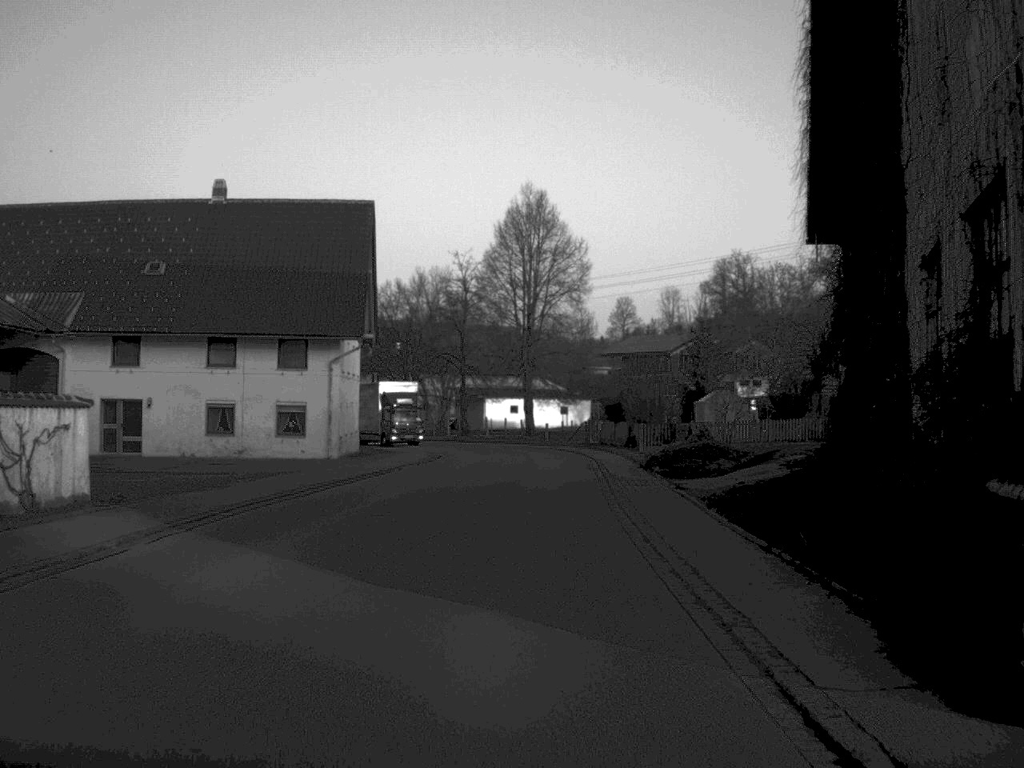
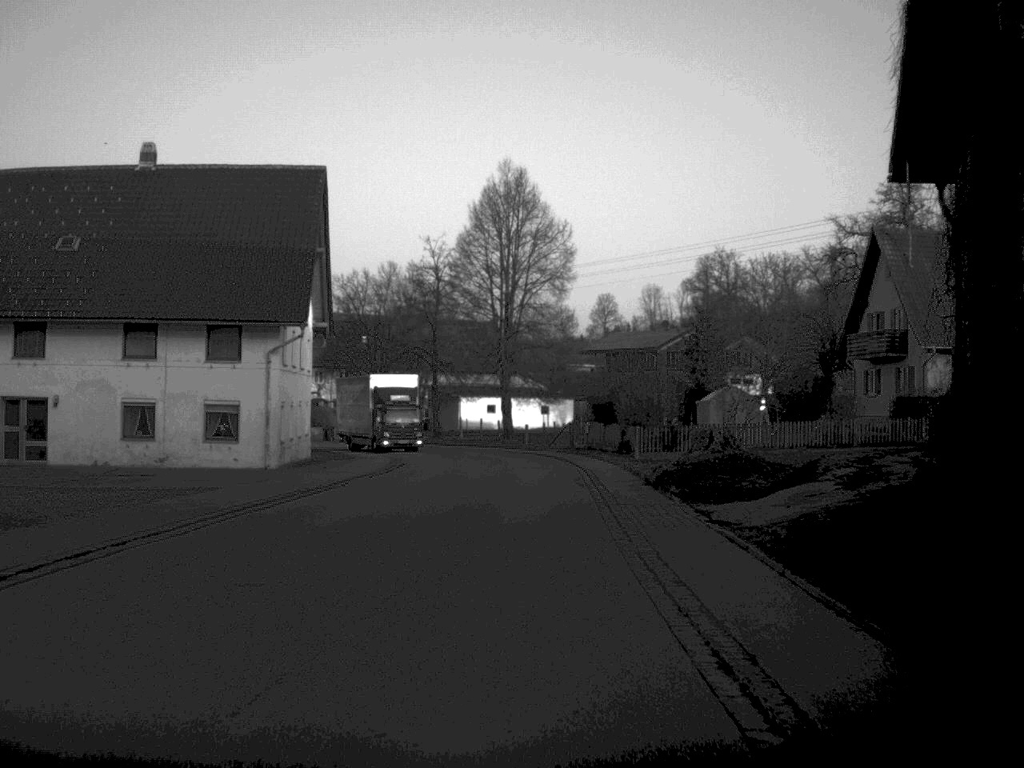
(+0.1, +7.2) m; +1°
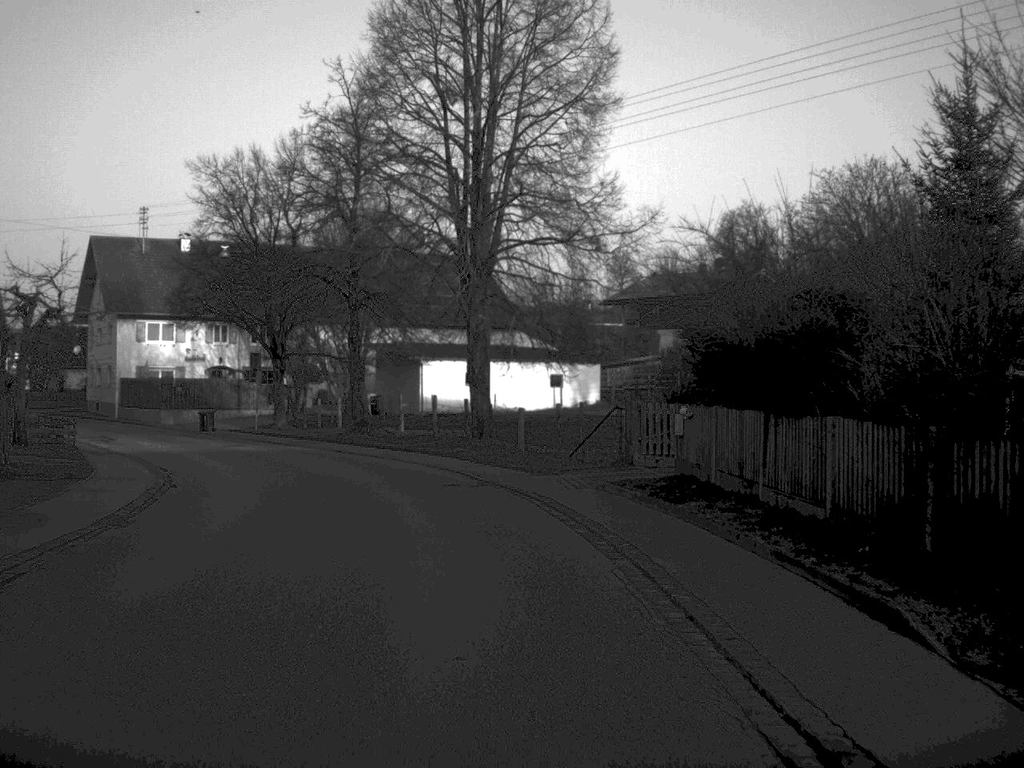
(+0.4, +35.6) m; -1°
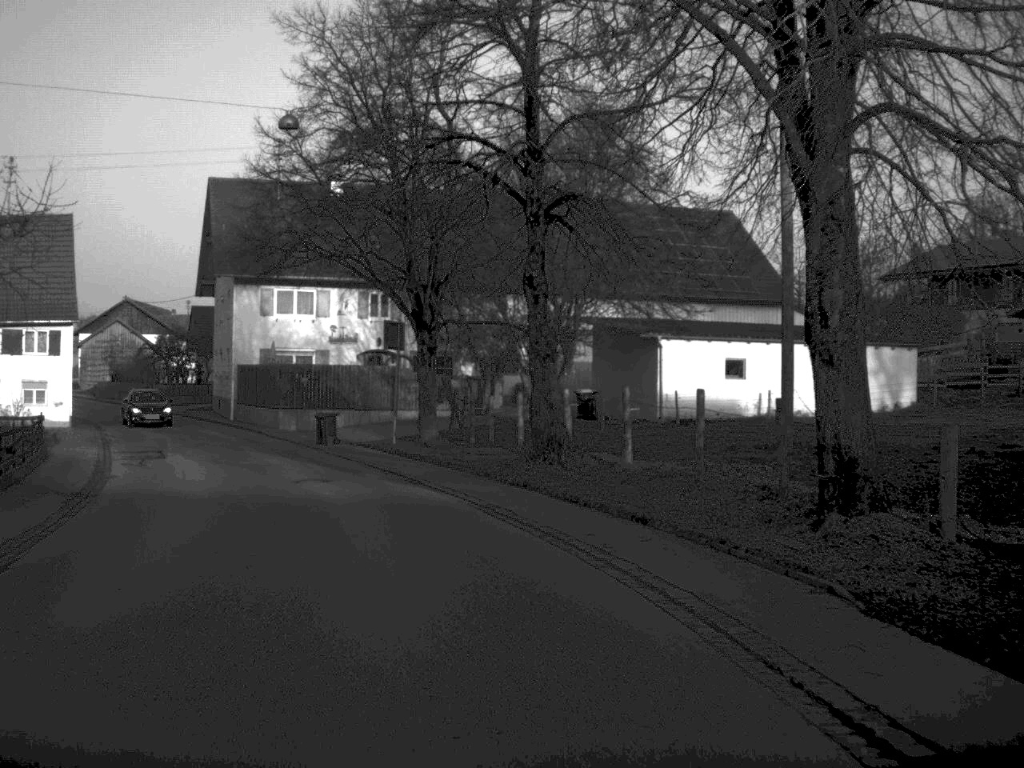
(-1.7, +20.5) m; -10°
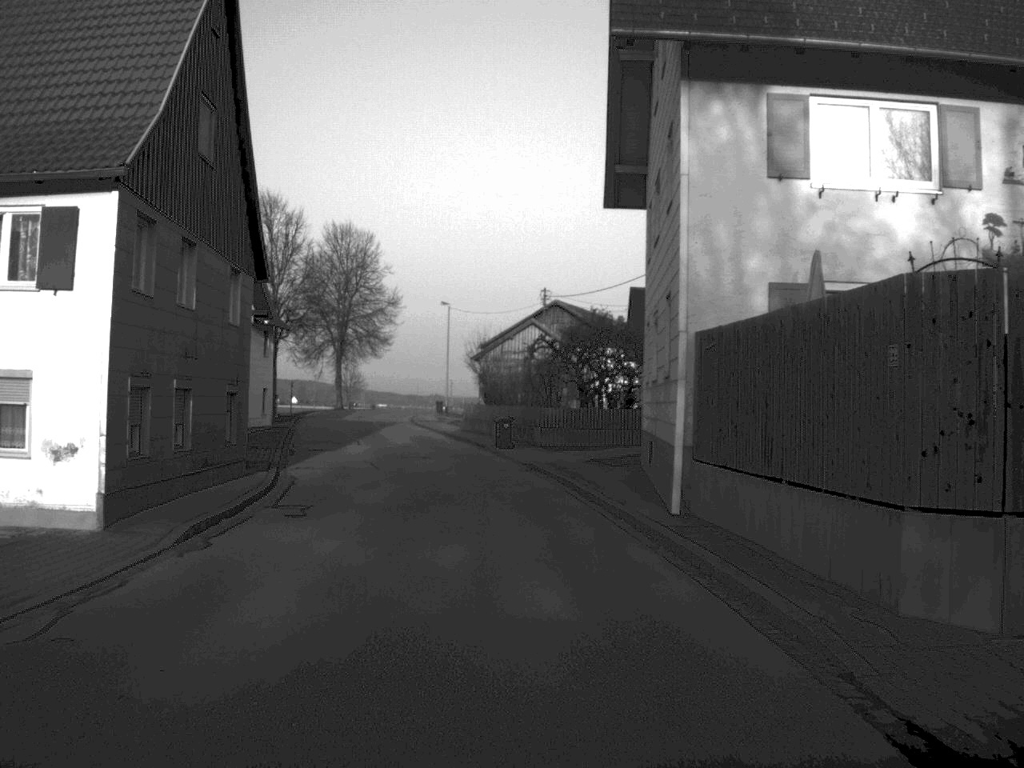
(-7.4, +35.7) m; -21°
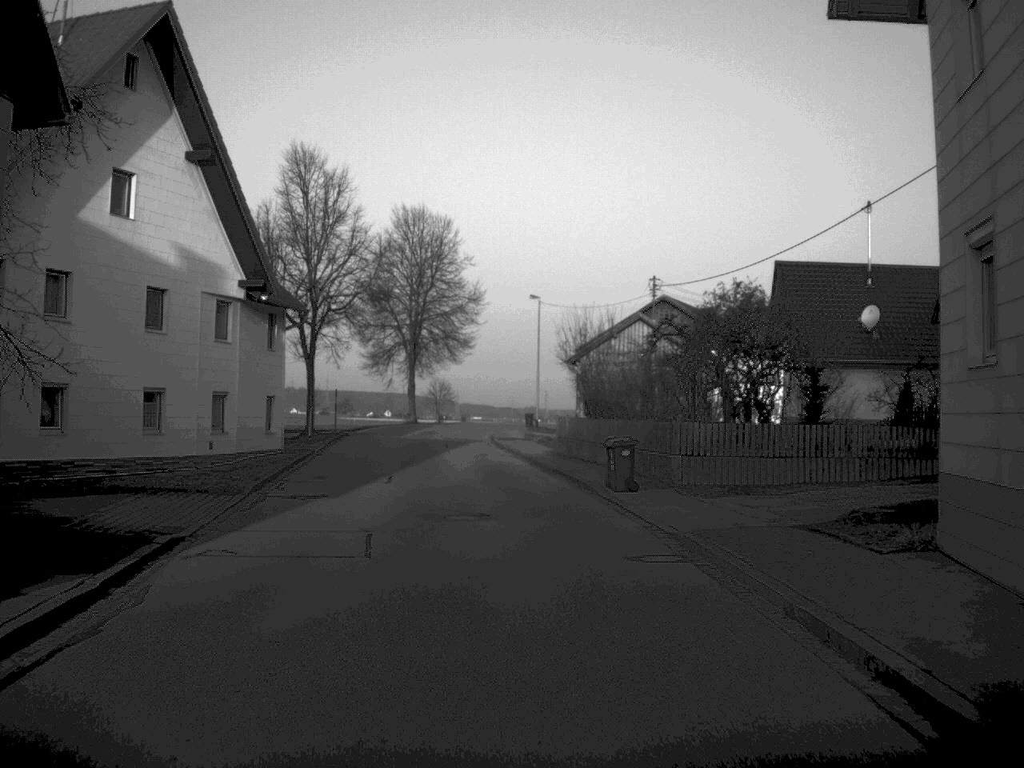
(-0.5, +15.0) m; -4°
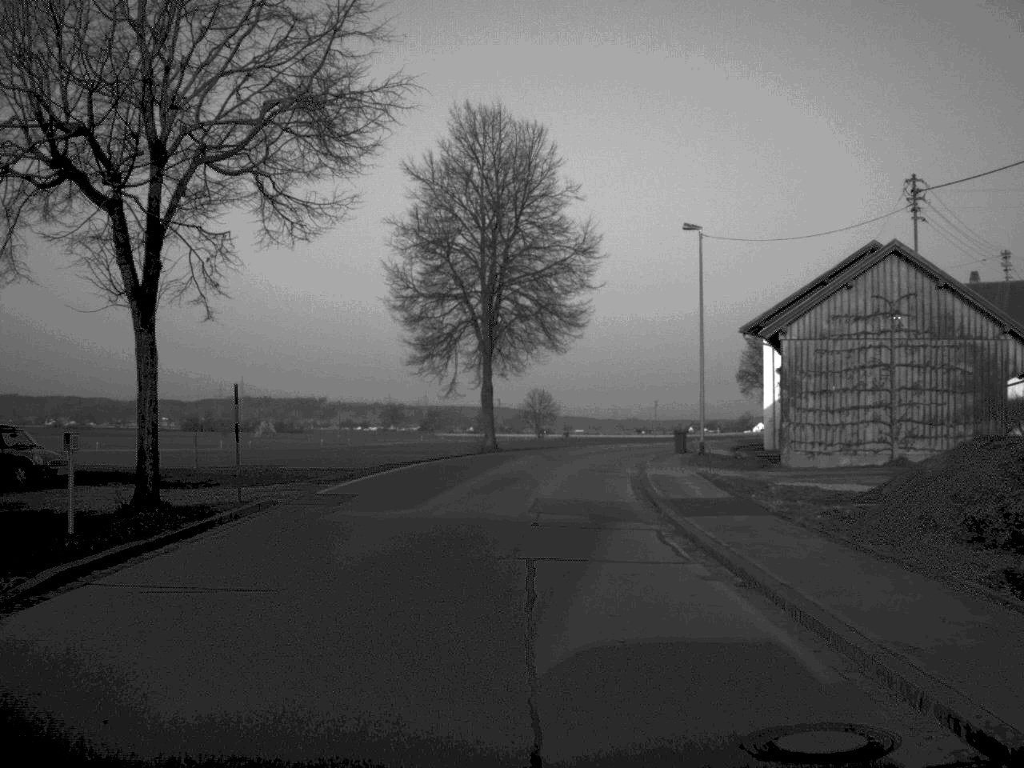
(-1.7, +33.4) m; -4°
